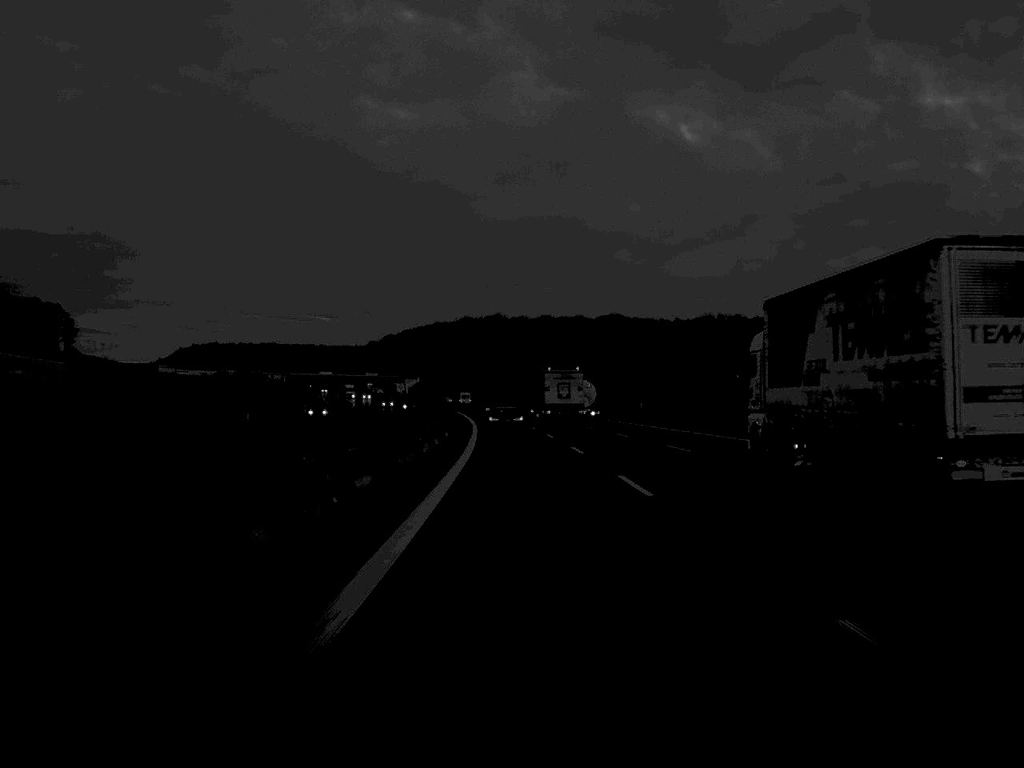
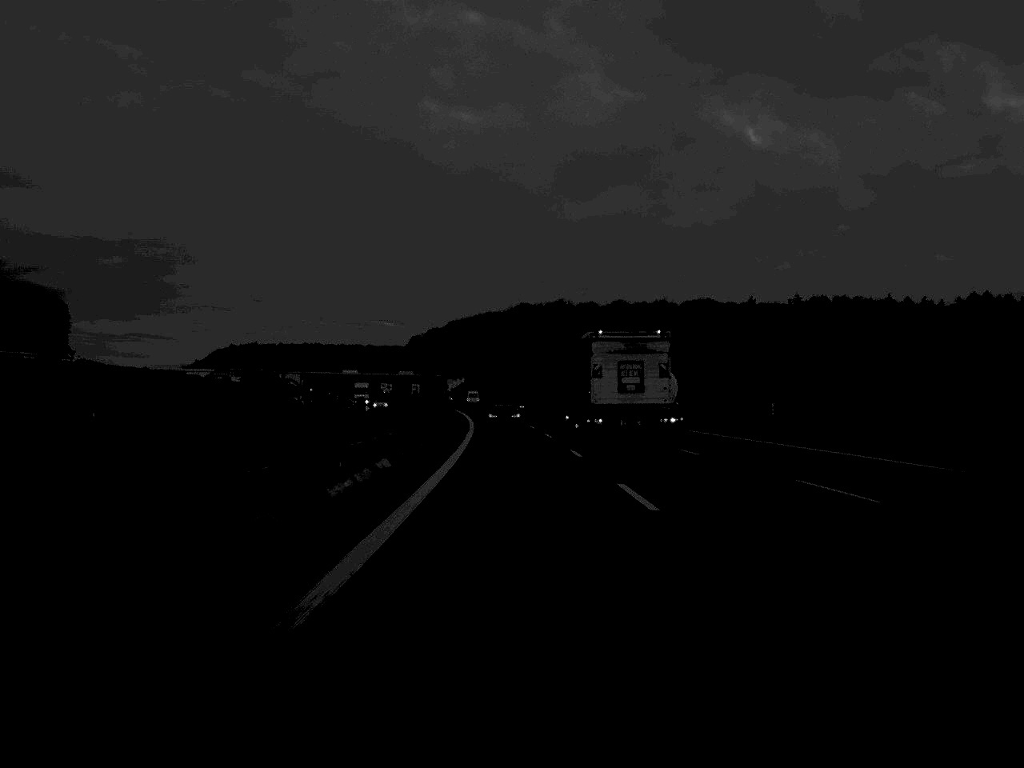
(-2.2, +96.1) m; -3°
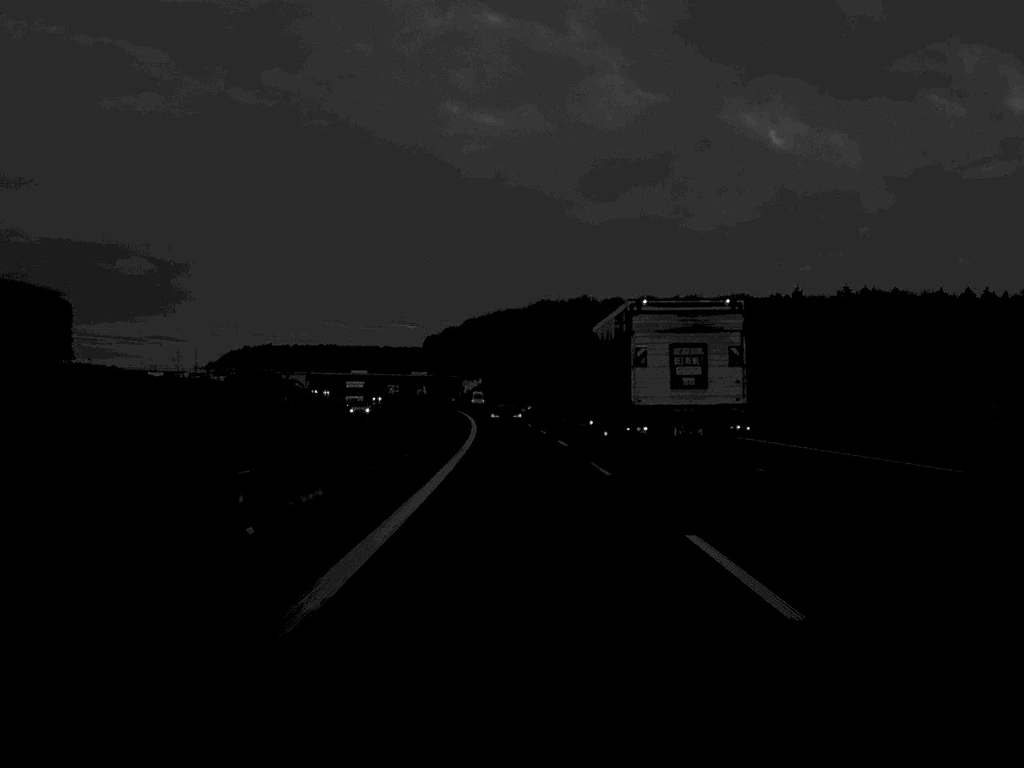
(-0.2, +27.9) m; -1°
